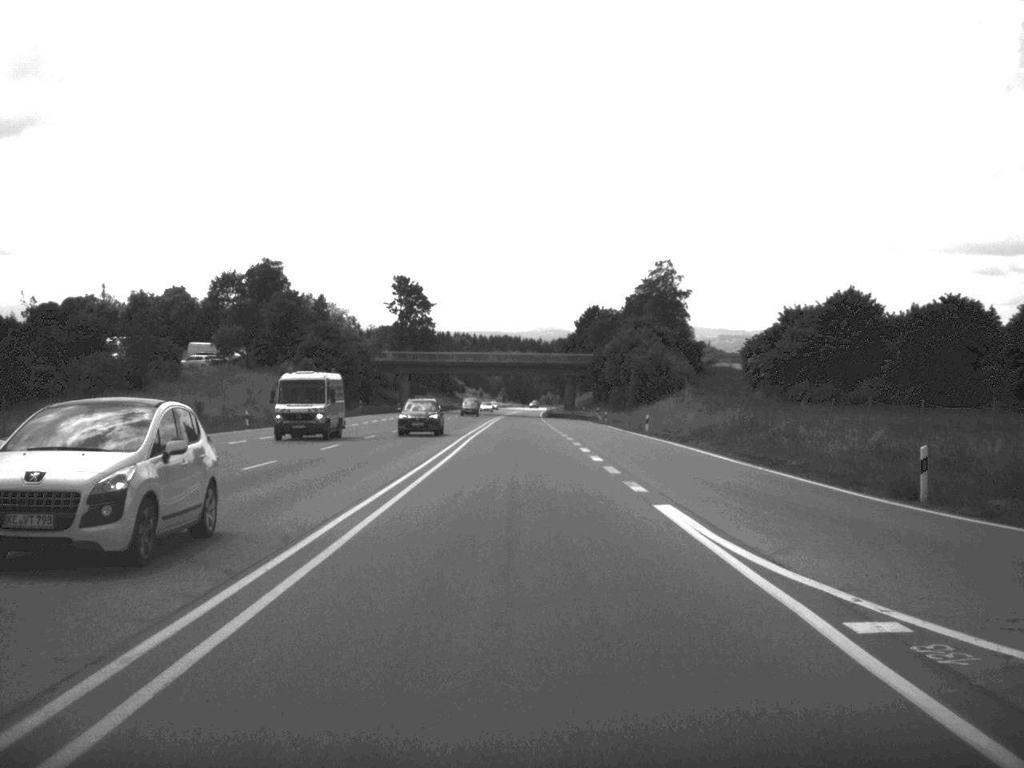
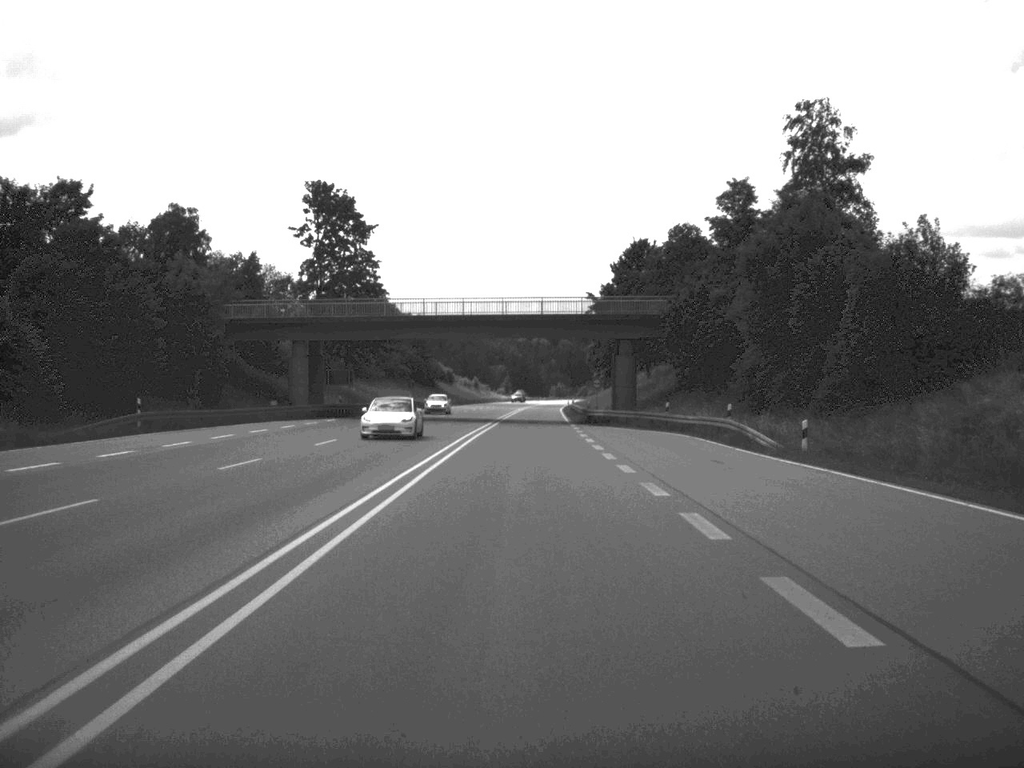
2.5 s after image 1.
(-0.4, +73.4) m; -1°
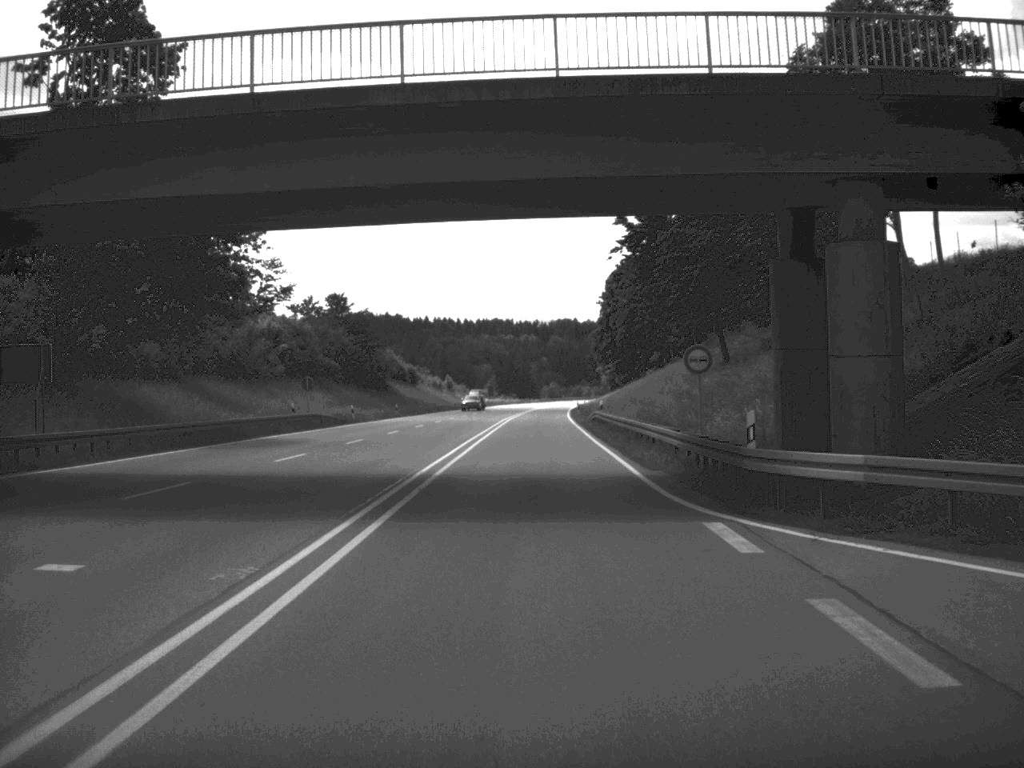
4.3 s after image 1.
(+0.1, +54.0) m; 0°
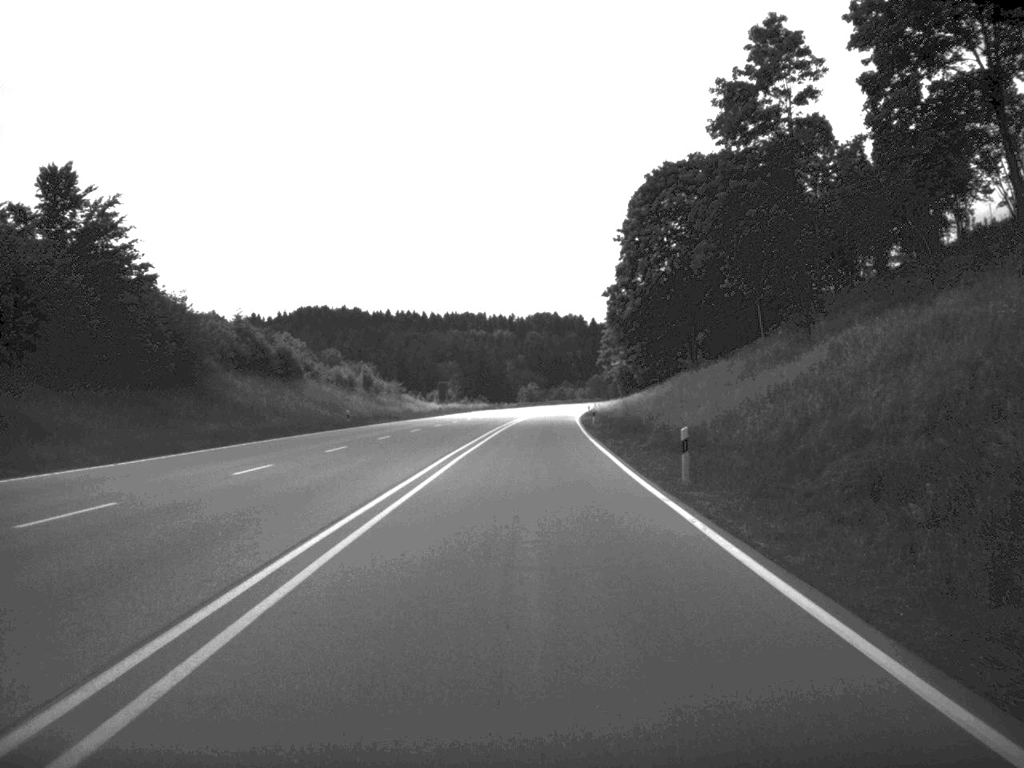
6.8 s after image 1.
(+0.5, +74.5) m; +1°
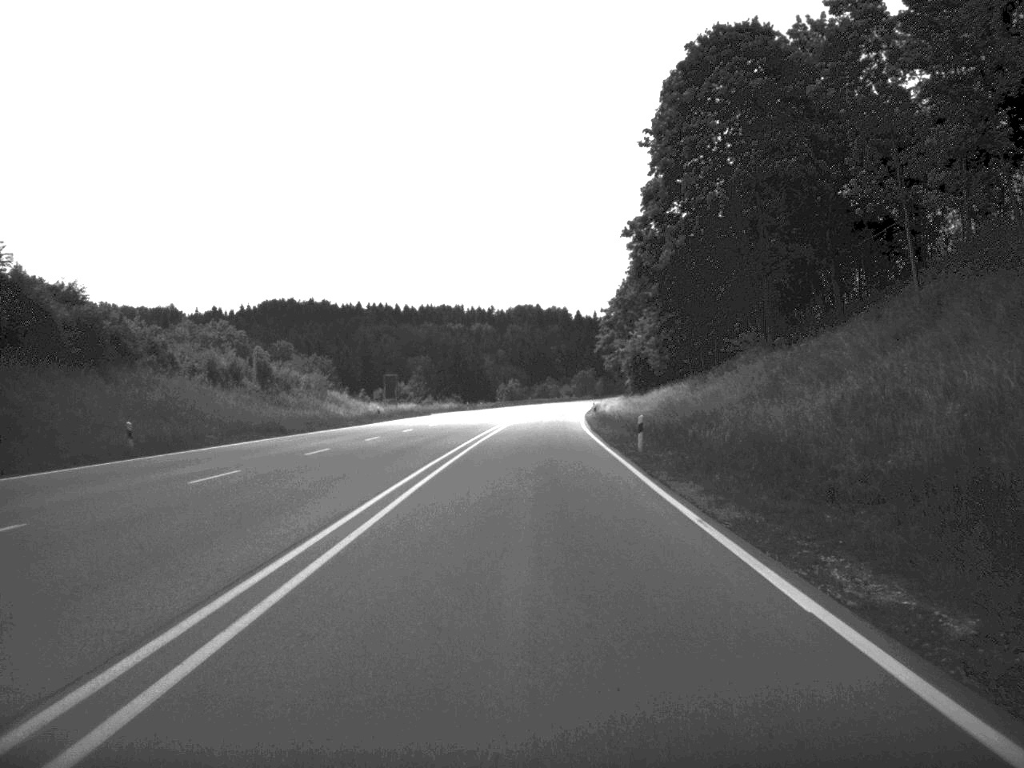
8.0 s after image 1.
(+0.2, +38.8) m; +1°
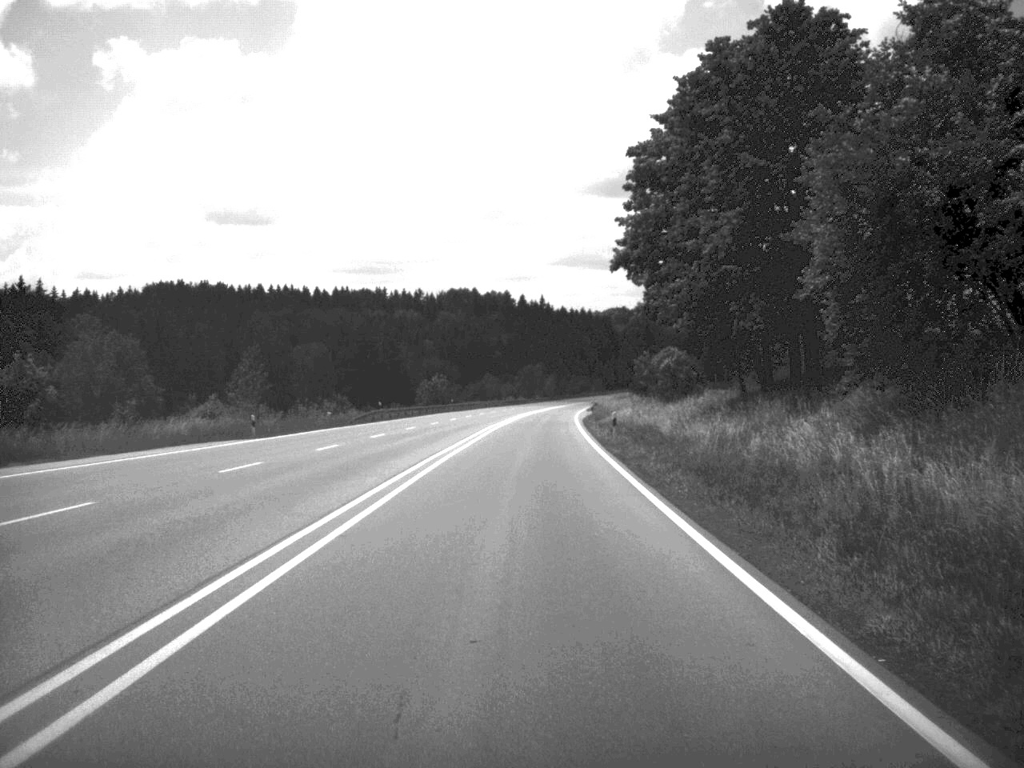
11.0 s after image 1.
(+1.9, +90.5) m; +2°
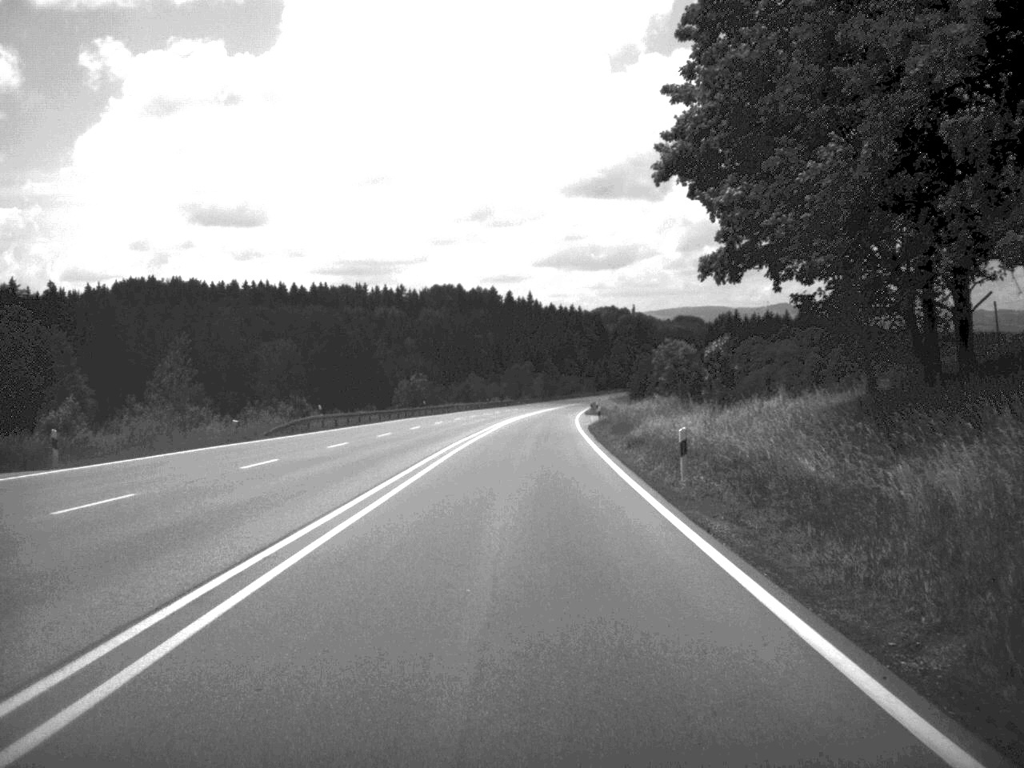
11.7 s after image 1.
(+0.1, +21.2) m; 0°
